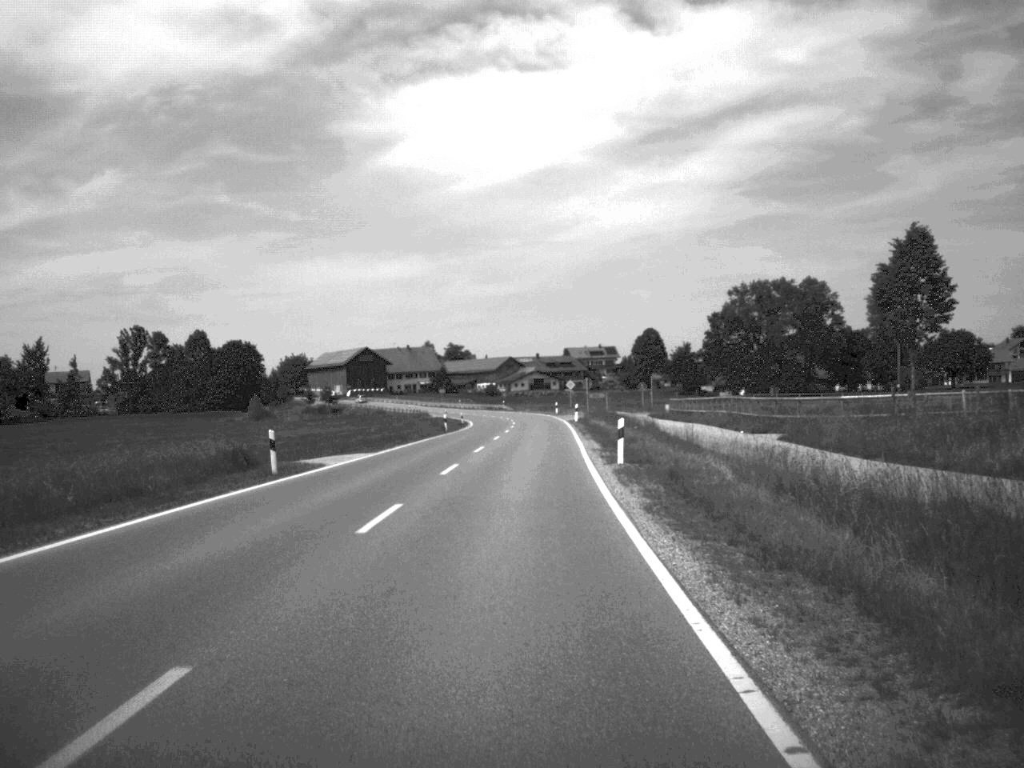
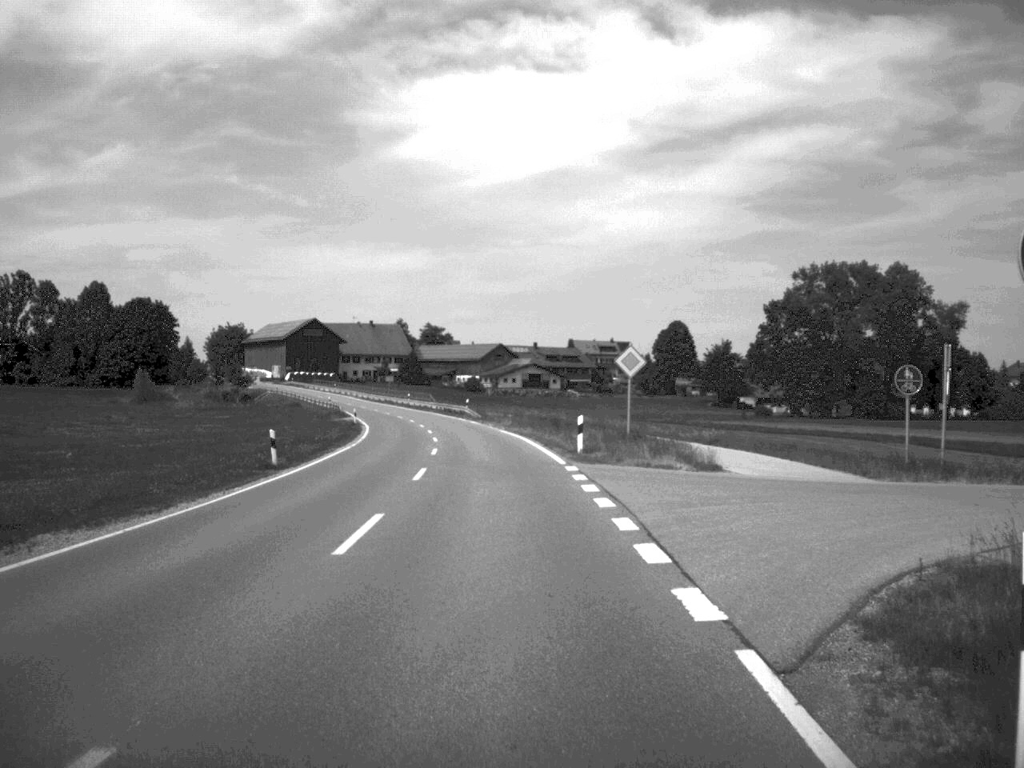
(+0.9, +71.7) m; 0°
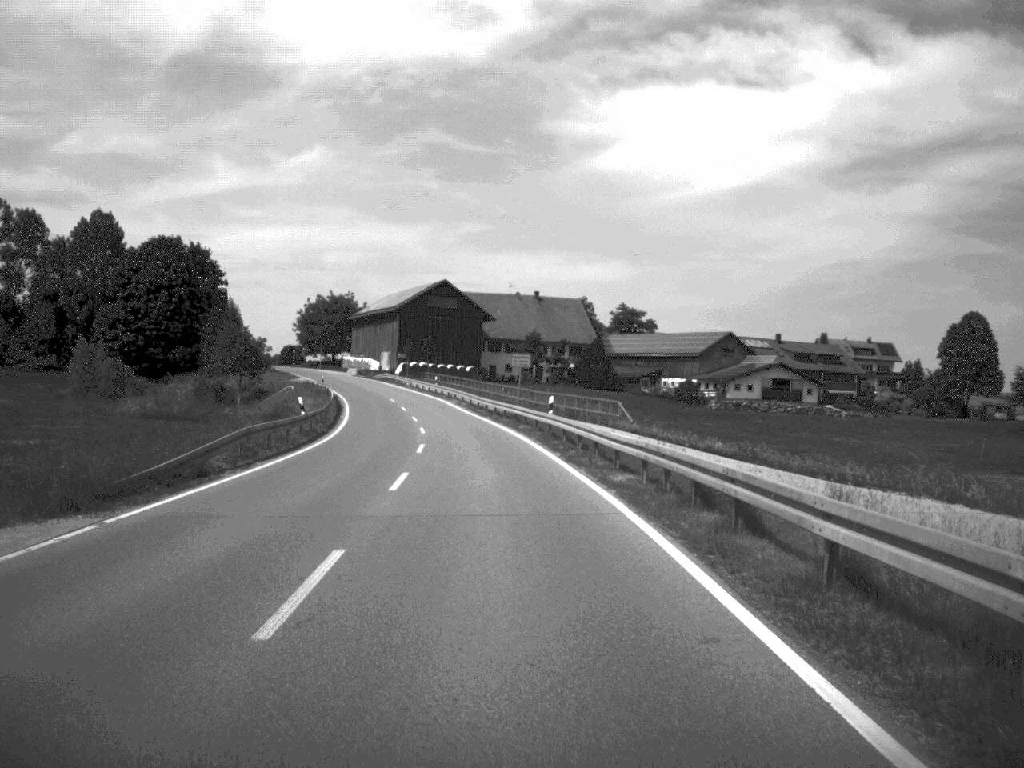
(-6.3, +86.7) m; -9°
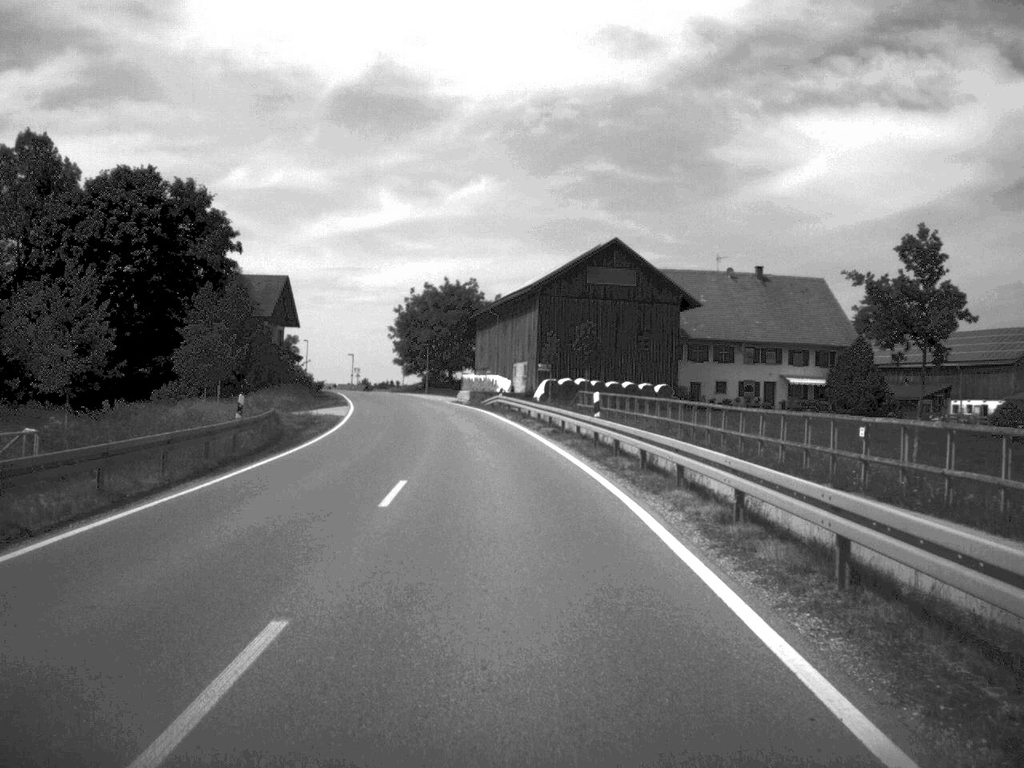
(-4.1, +63.0) m; -8°
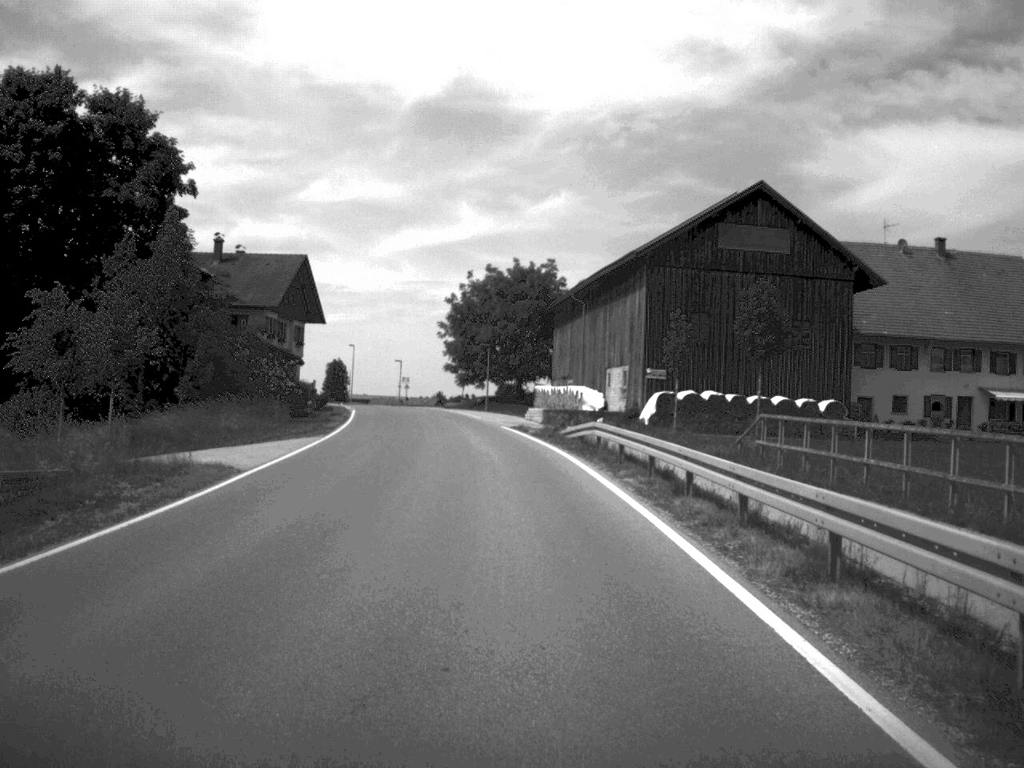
(-1.0, +30.6) m; -3°
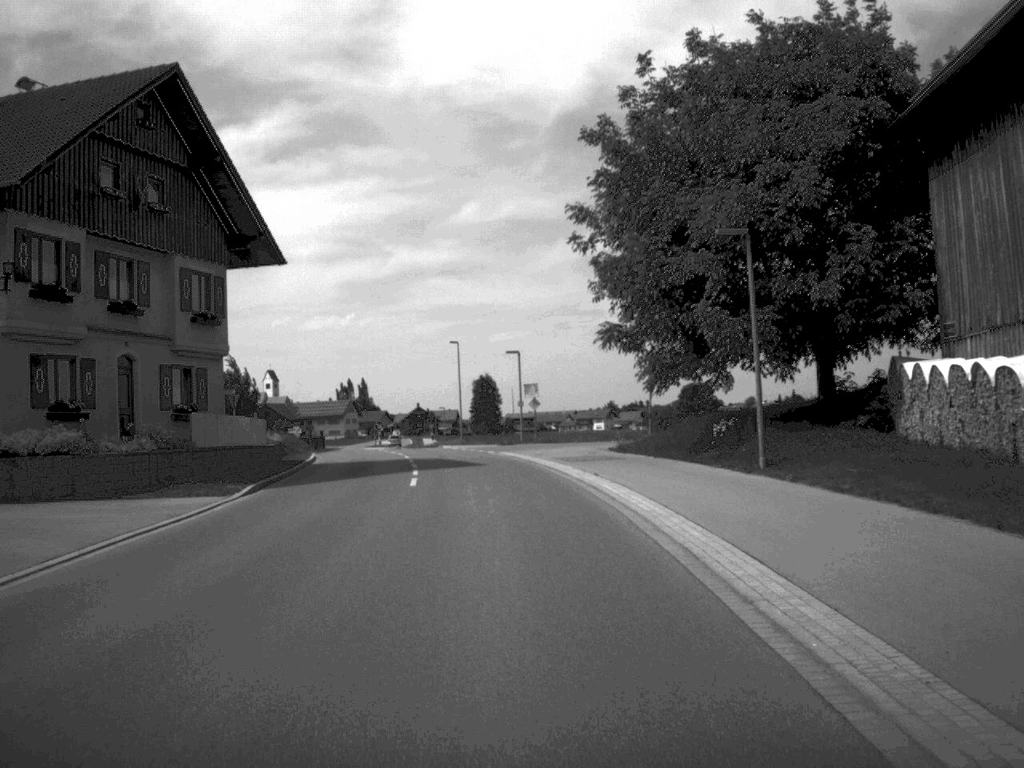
(-3.8, +63.9) m; -8°
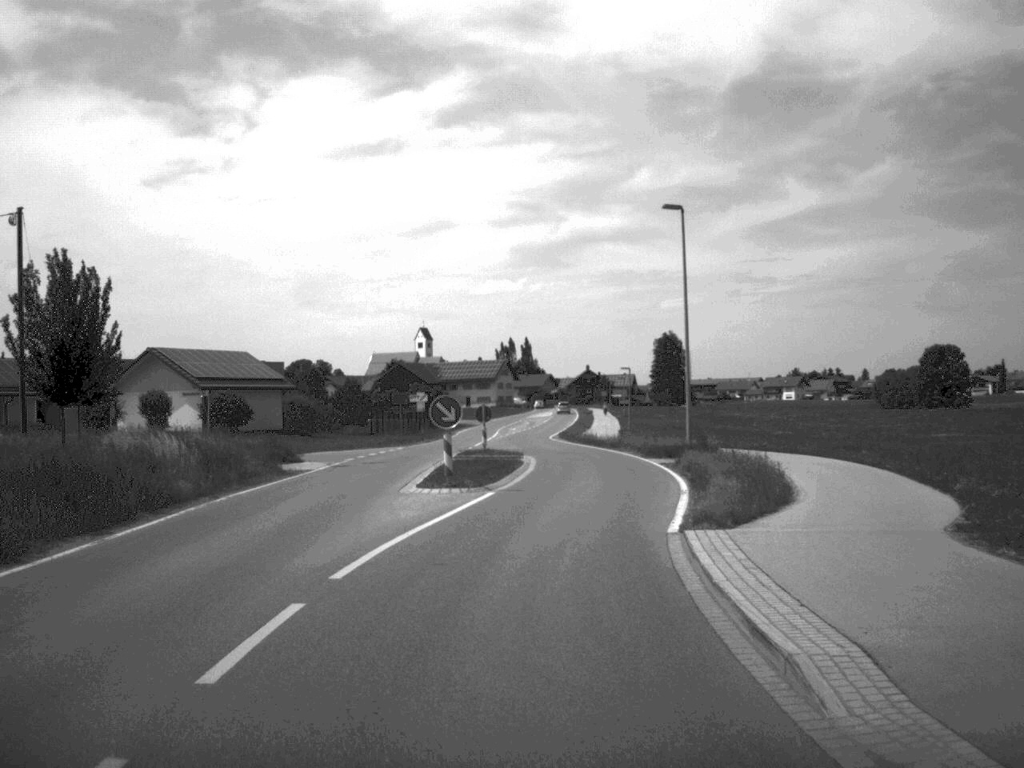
(-4.7, +57.3) m; -7°
